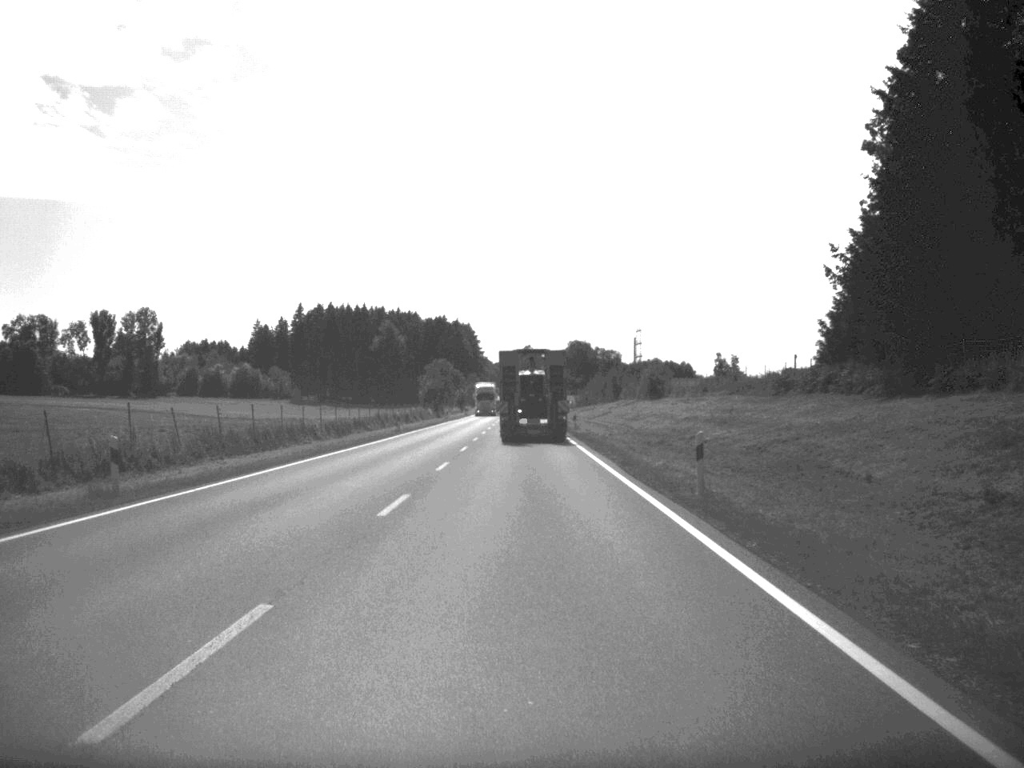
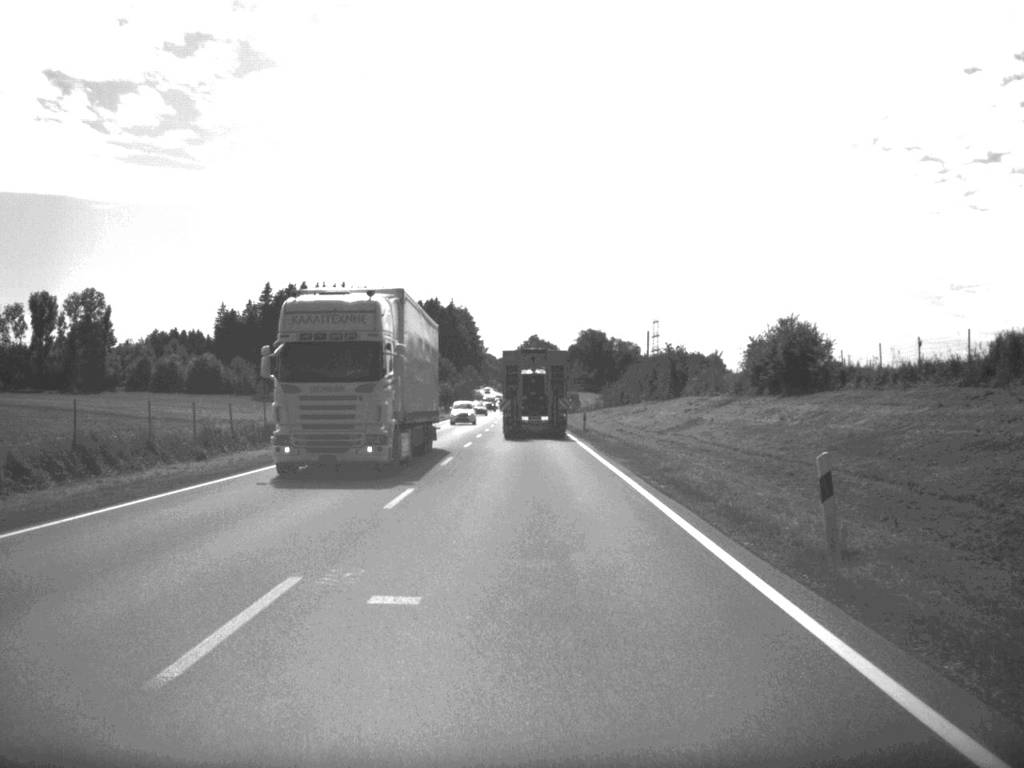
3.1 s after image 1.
(-0.2, +58.0) m; -1°
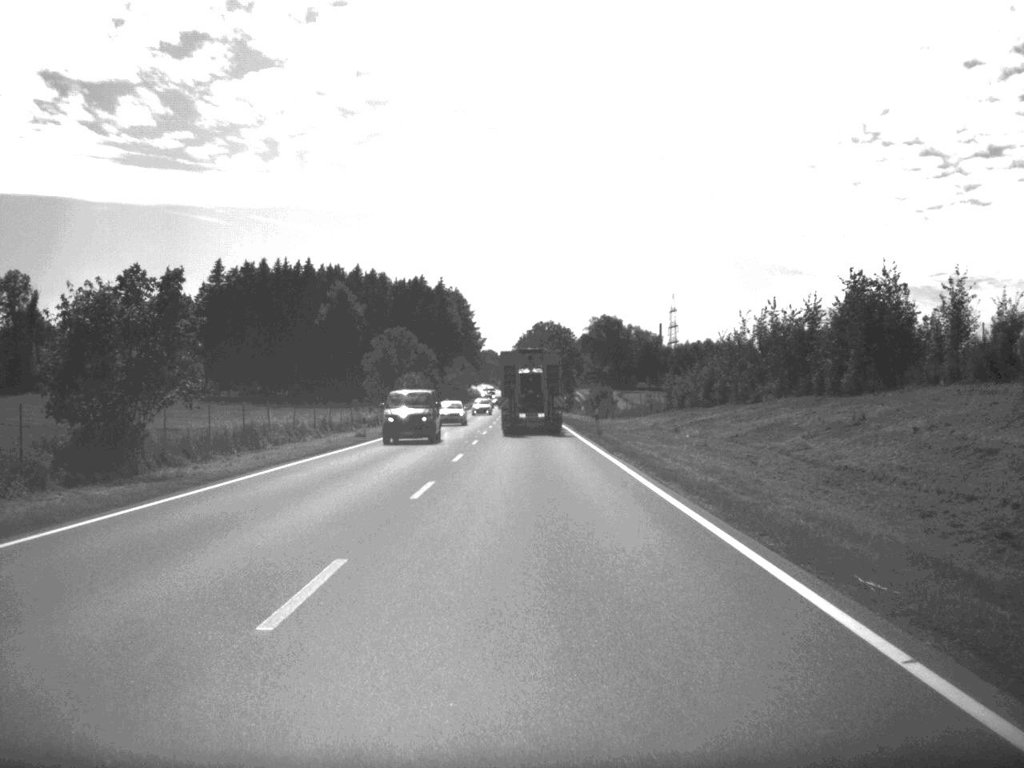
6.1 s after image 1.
(-0.3, +57.3) m; 0°
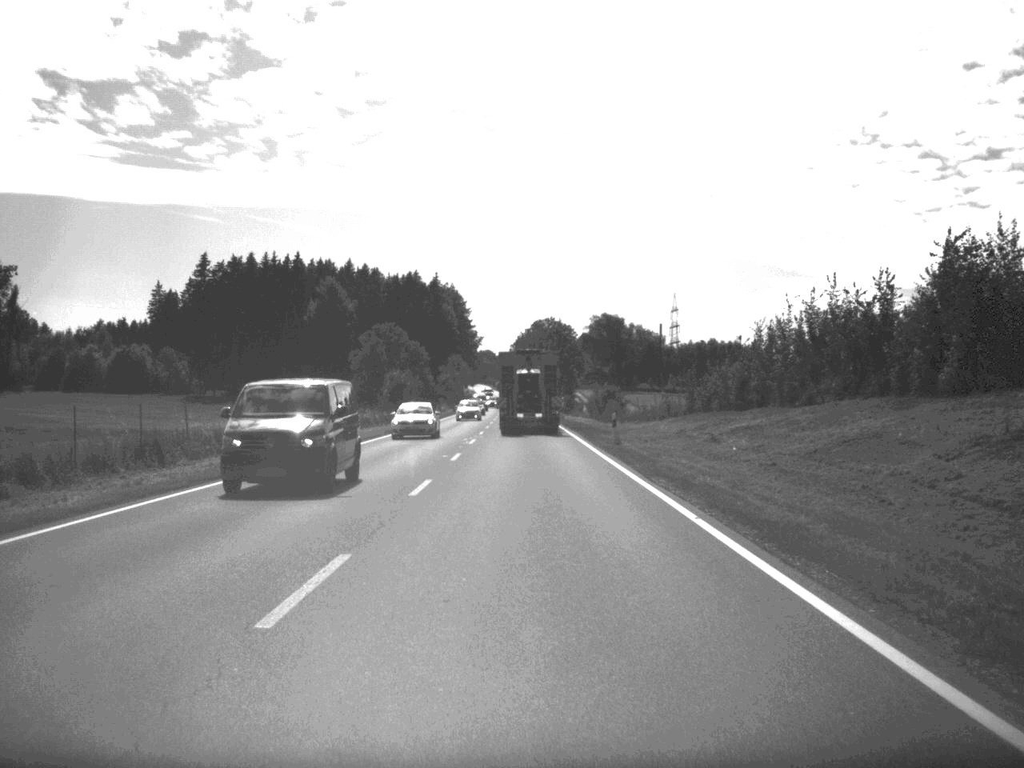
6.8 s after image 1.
(0.0, +11.4) m; 0°
